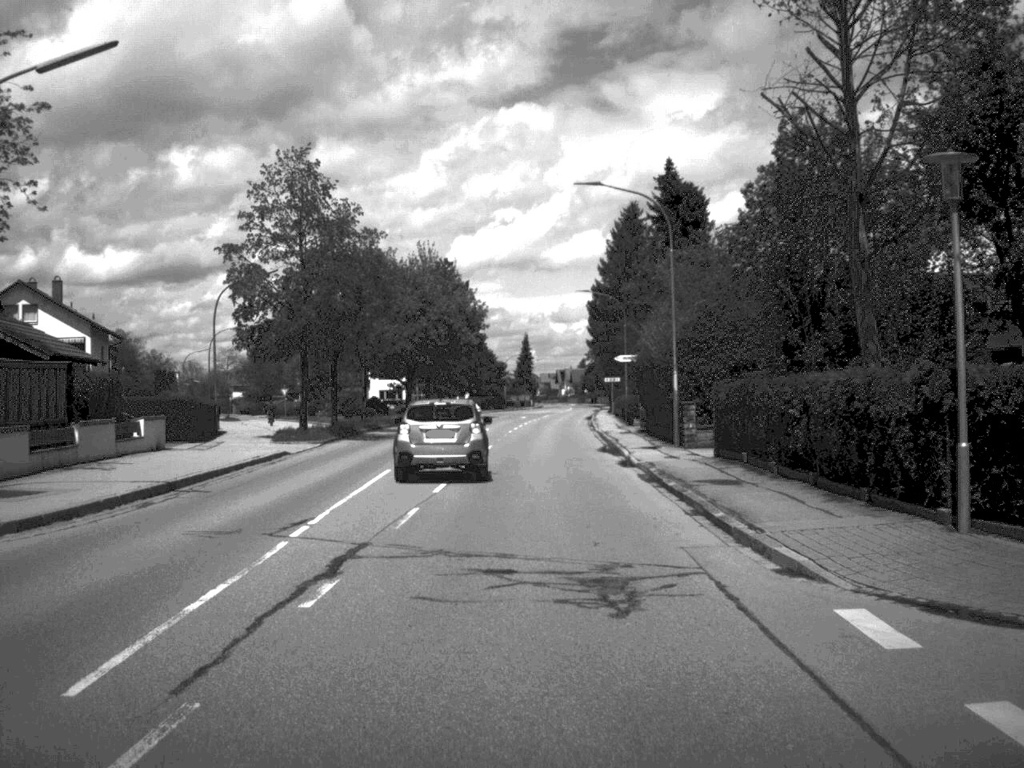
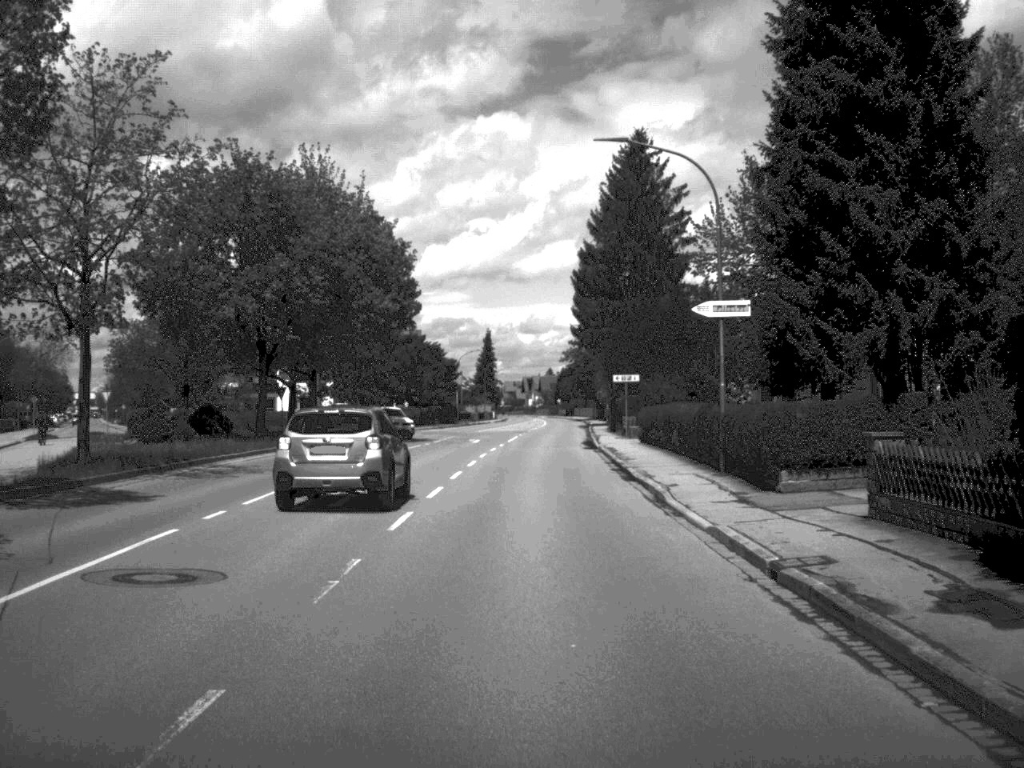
(+0.4, +41.0) m; +1°
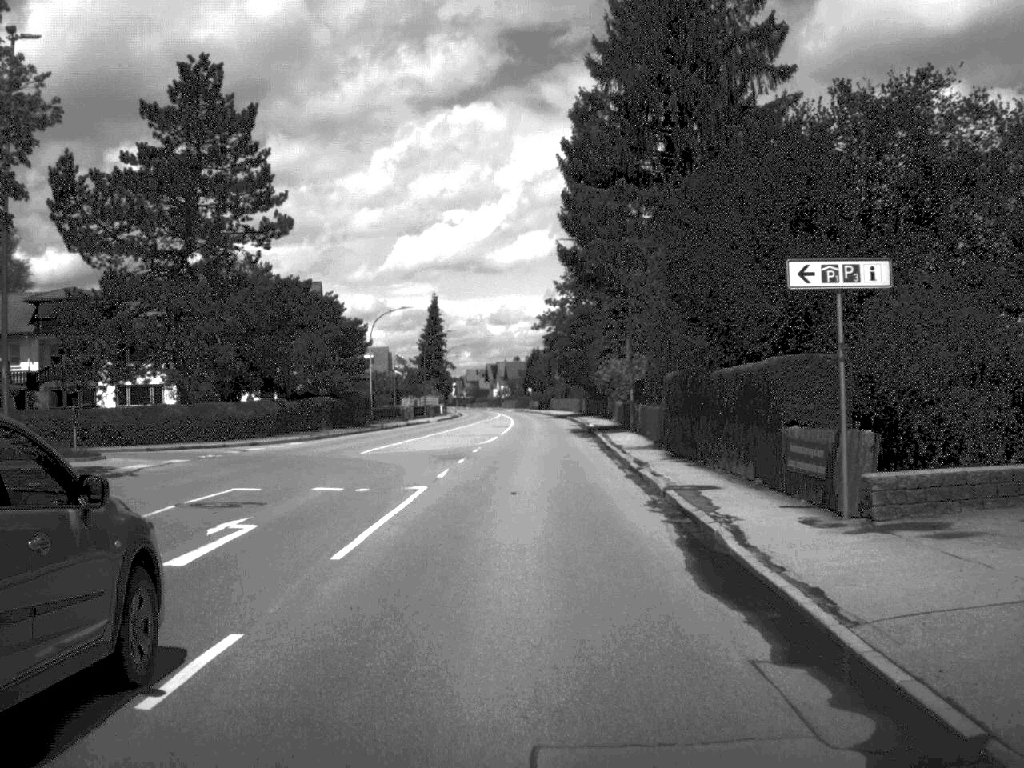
(+0.6, +45.2) m; +1°
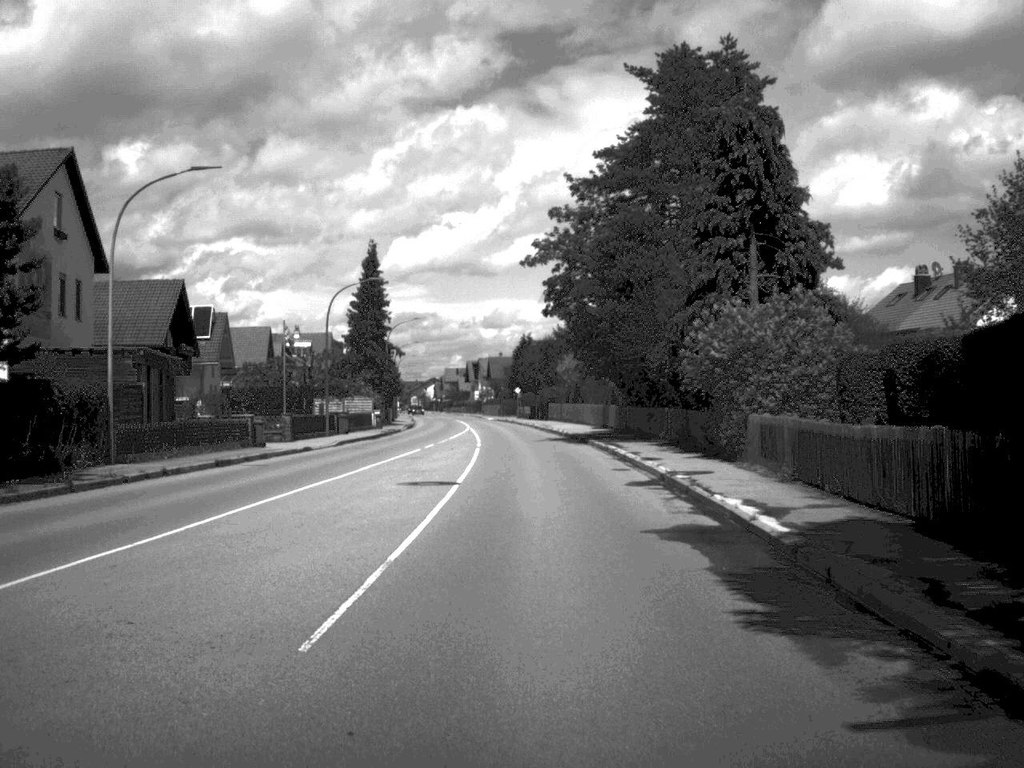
(+0.1, +46.5) m; 0°
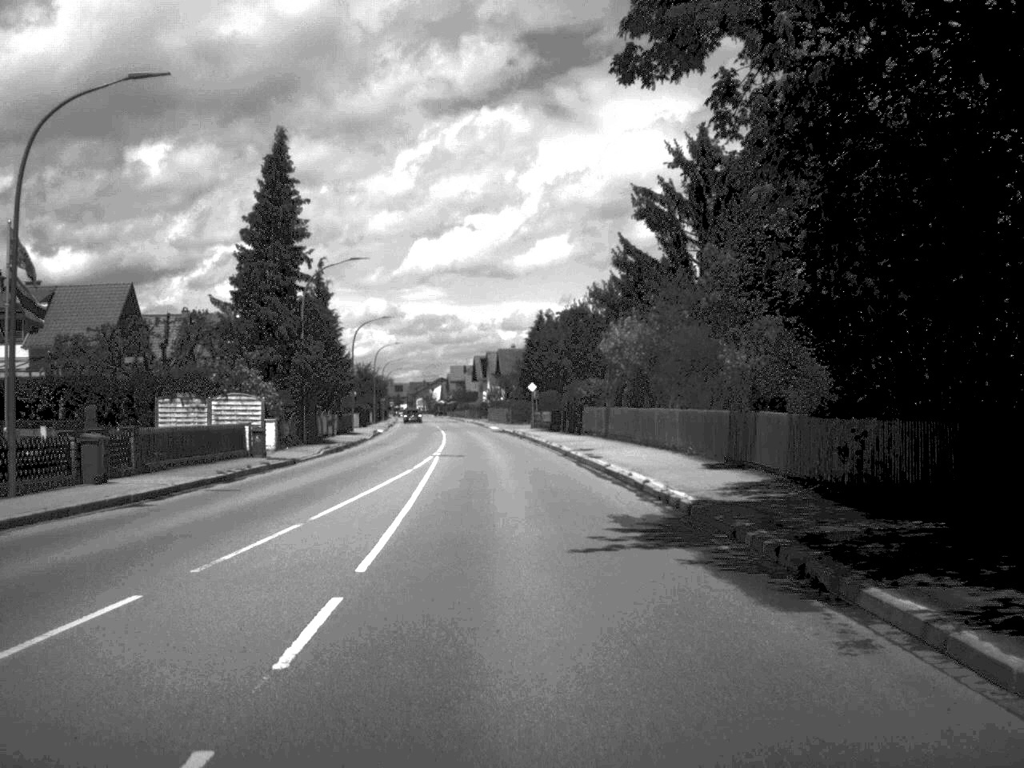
(-0.2, +36.8) m; -1°
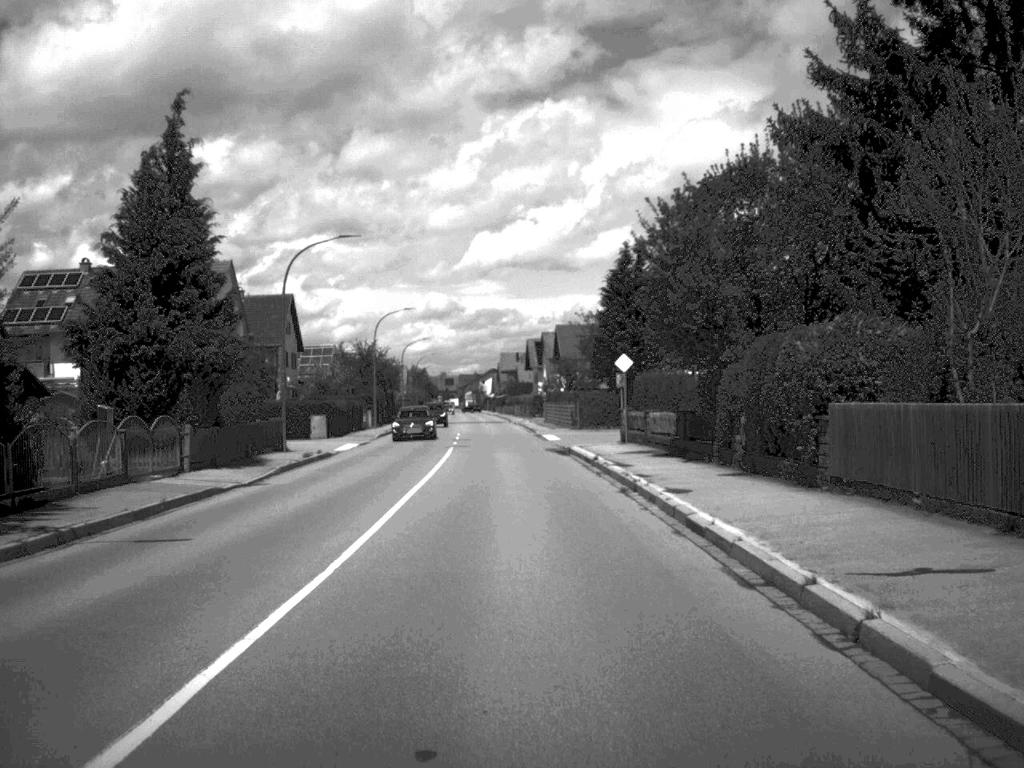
(-0.9, +38.0) m; -3°
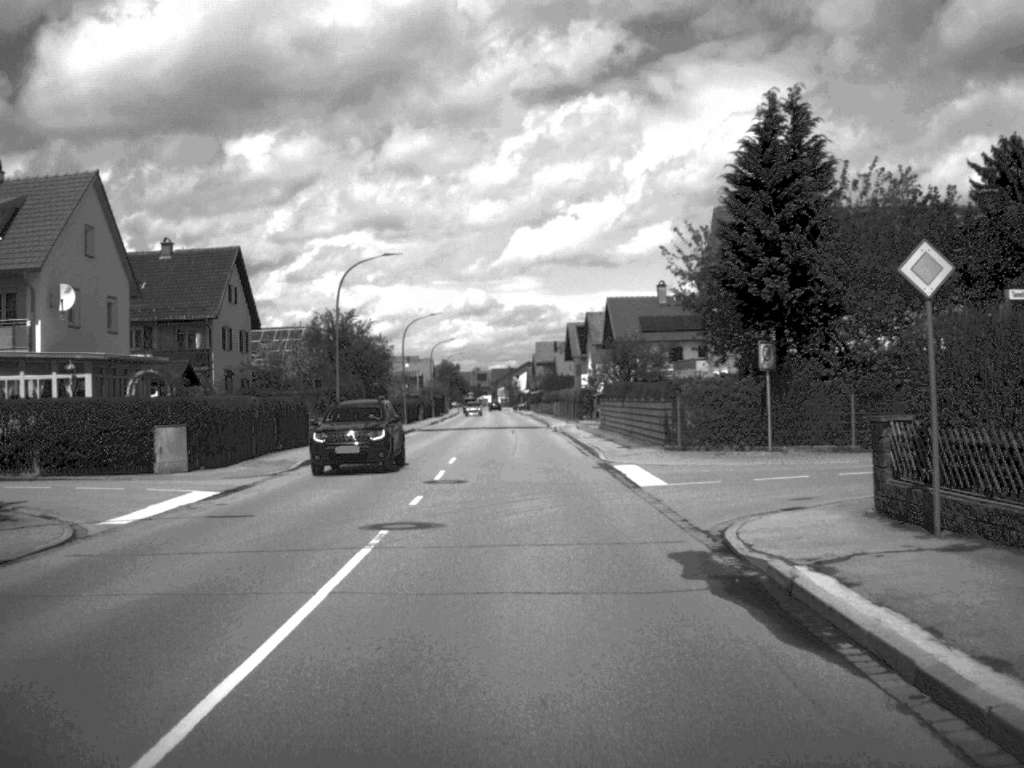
(-0.4, +28.4) m; -2°
